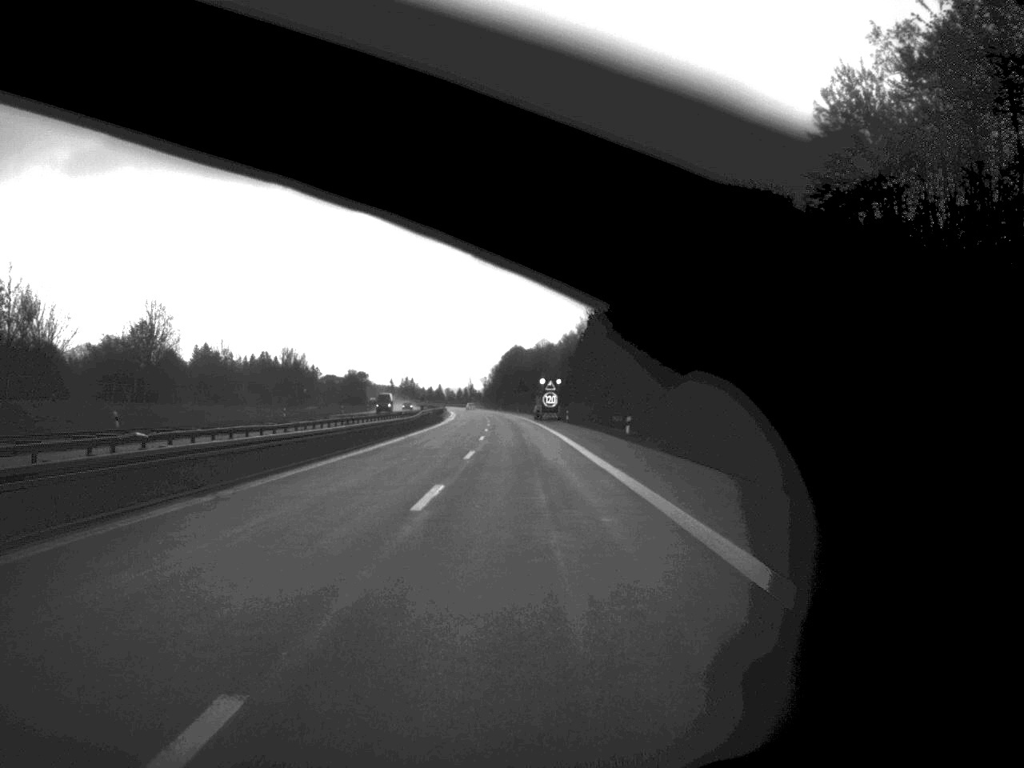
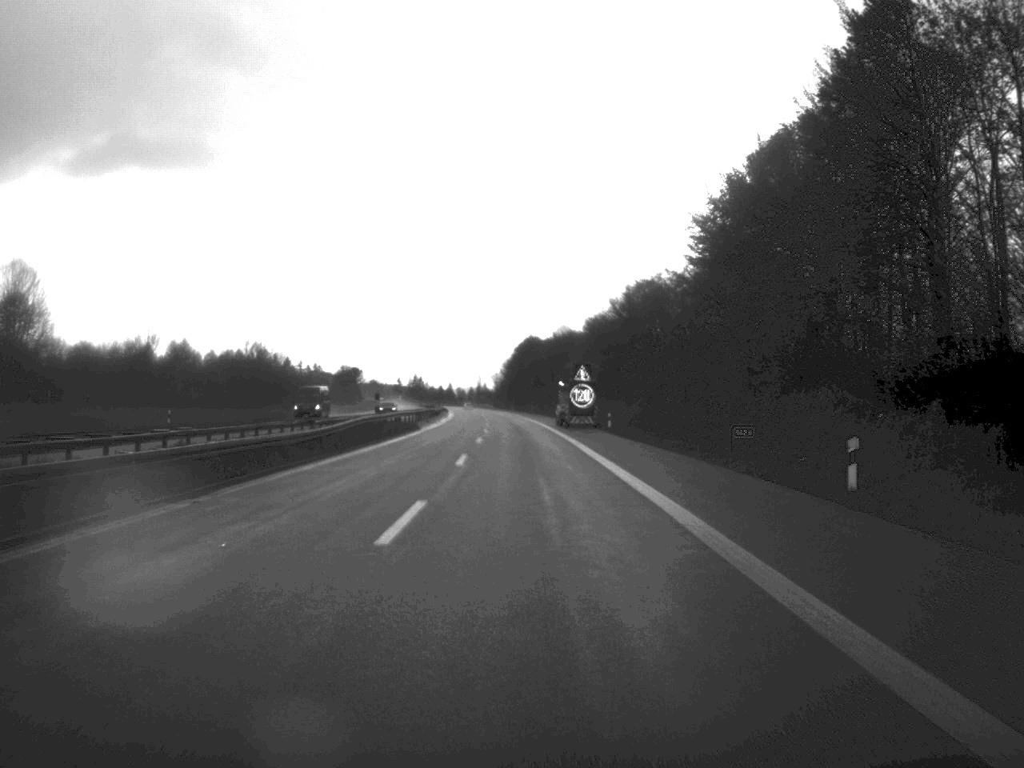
(-0.2, +40.1) m; -1°
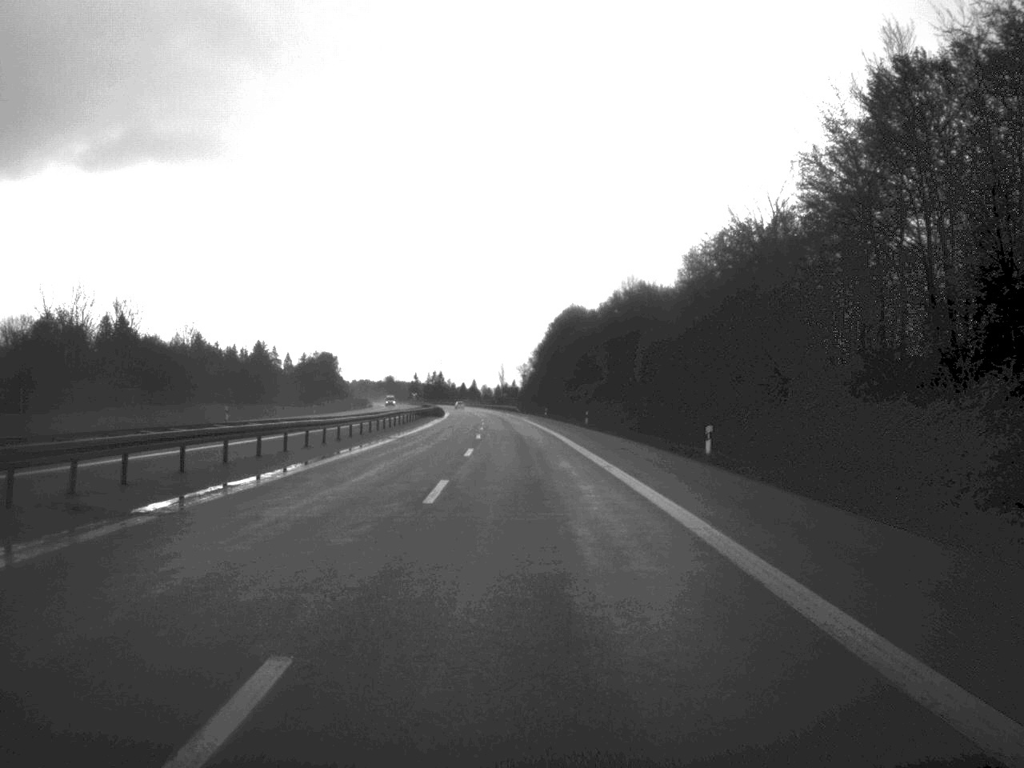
(-1.1, +82.6) m; -2°
